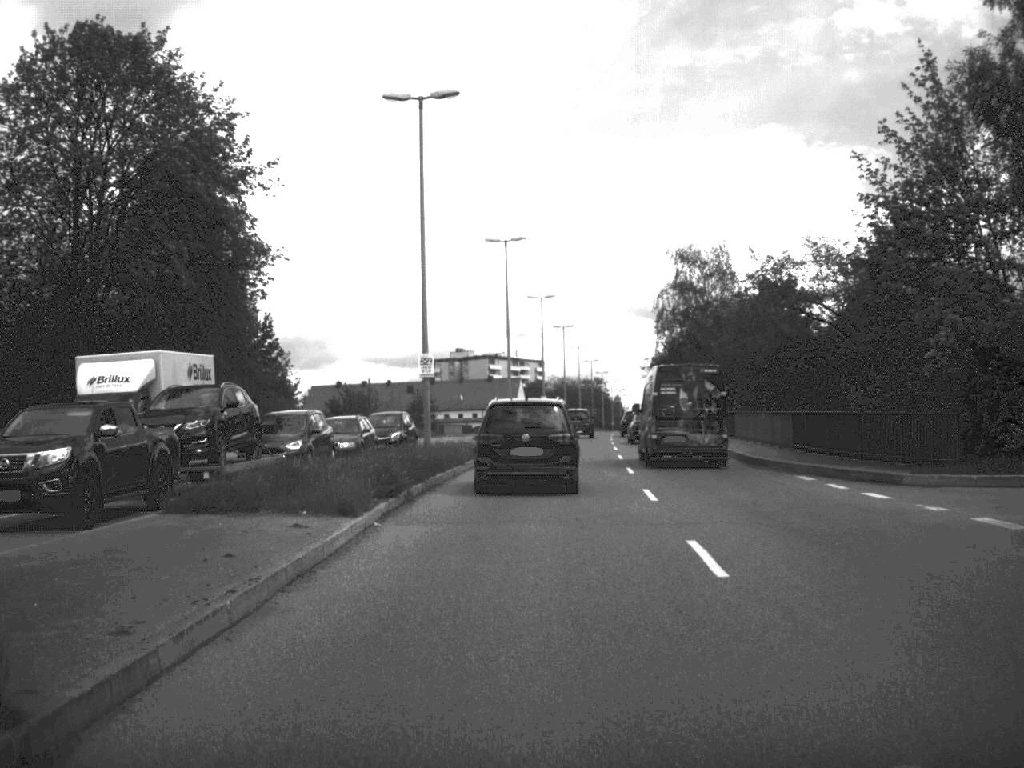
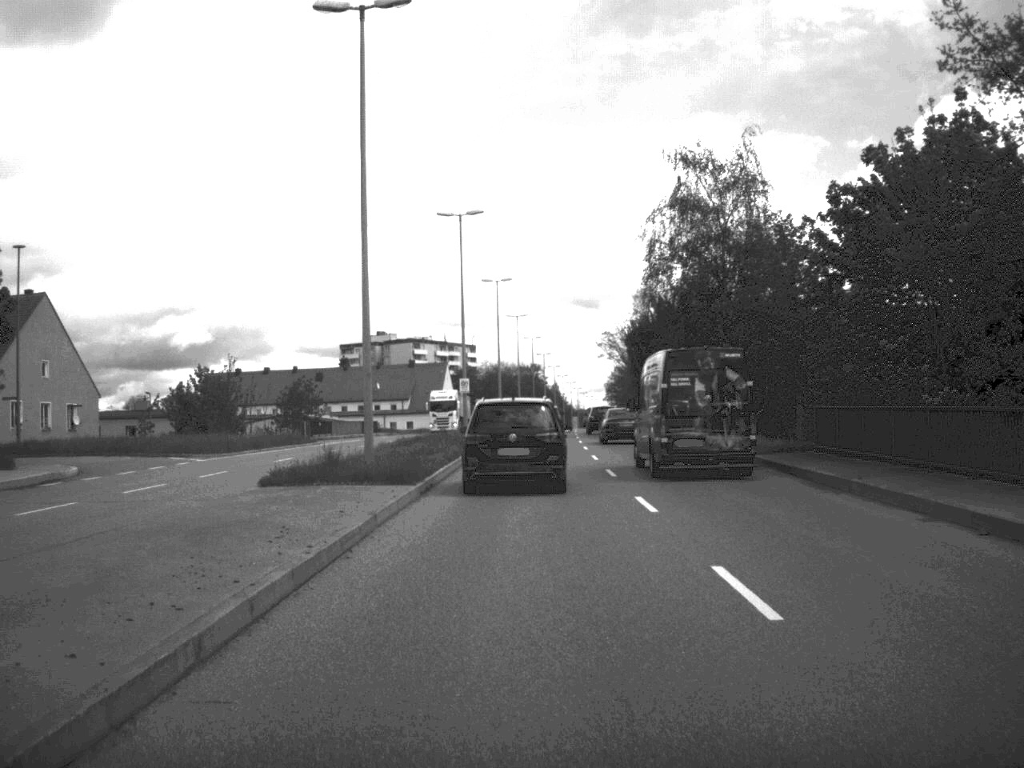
(+1.0, +37.7) m; +3°
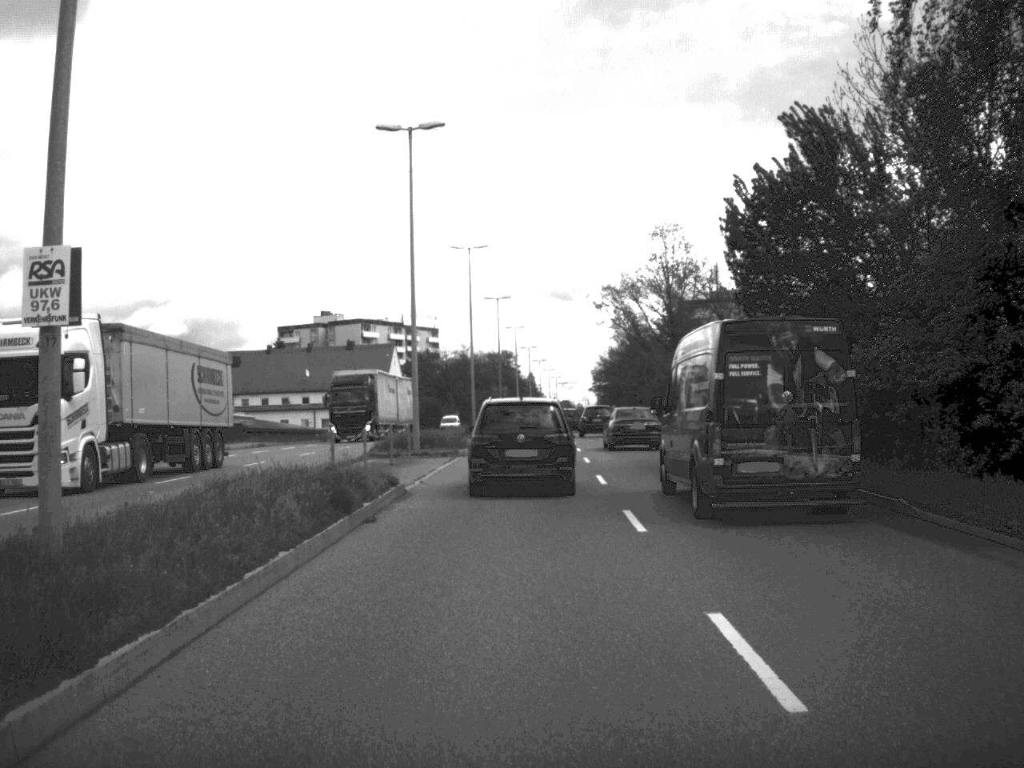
(+0.7, +46.7) m; +1°
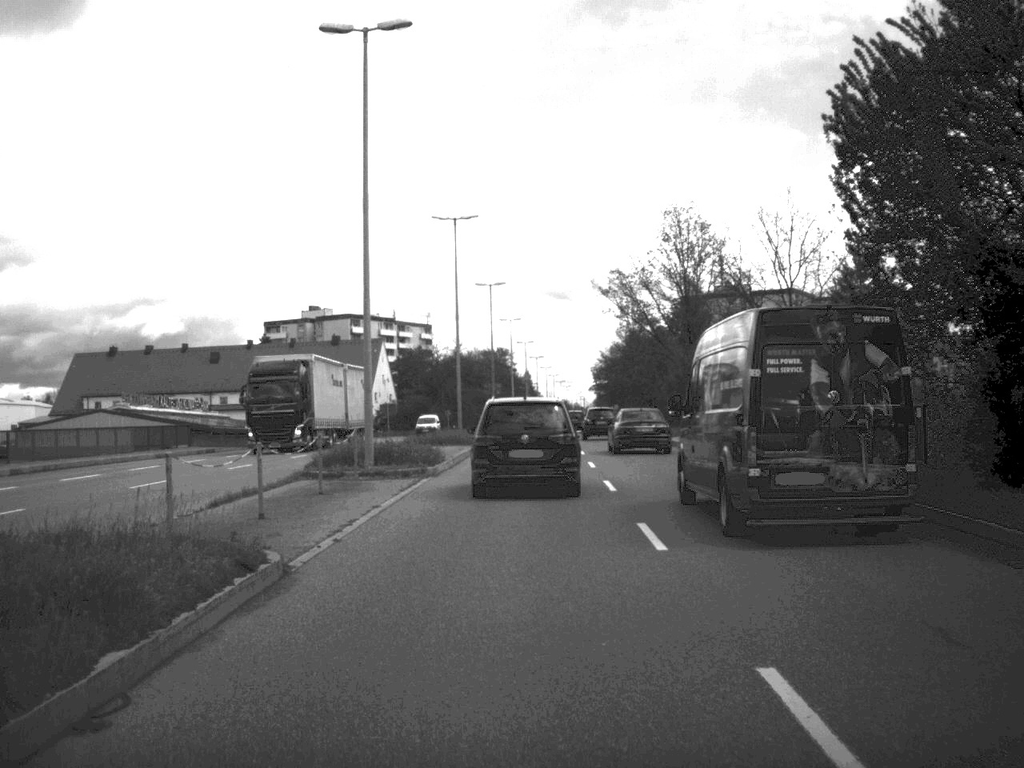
(0.0, +10.8) m; 0°
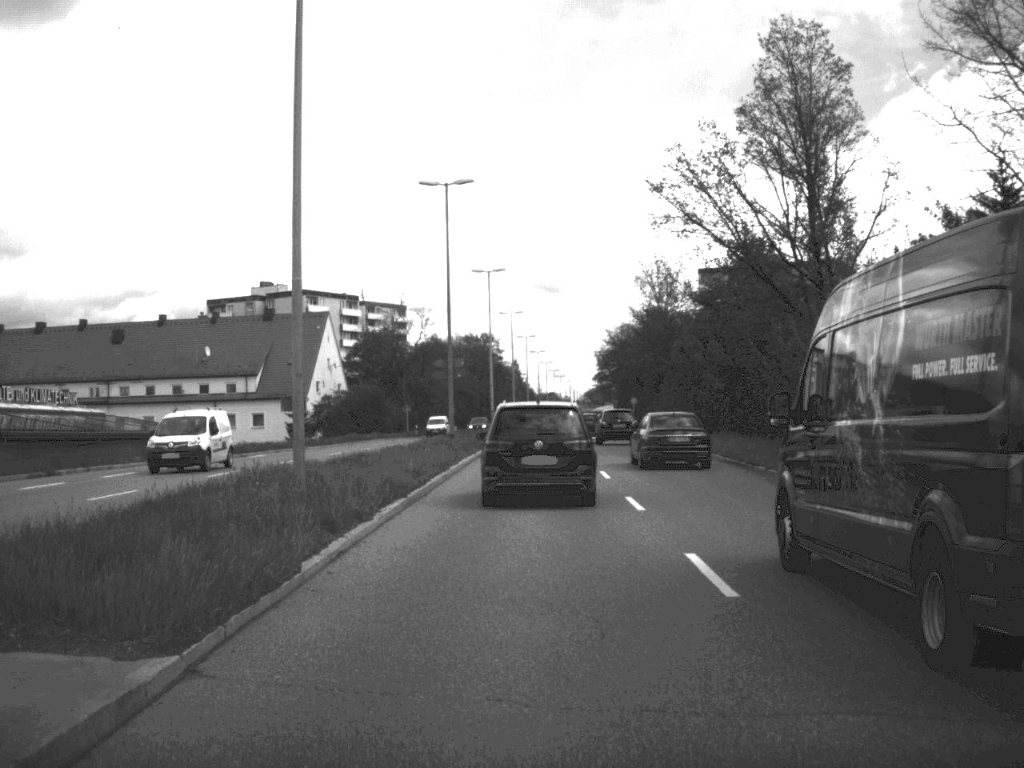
(+0.1, +38.5) m; 0°
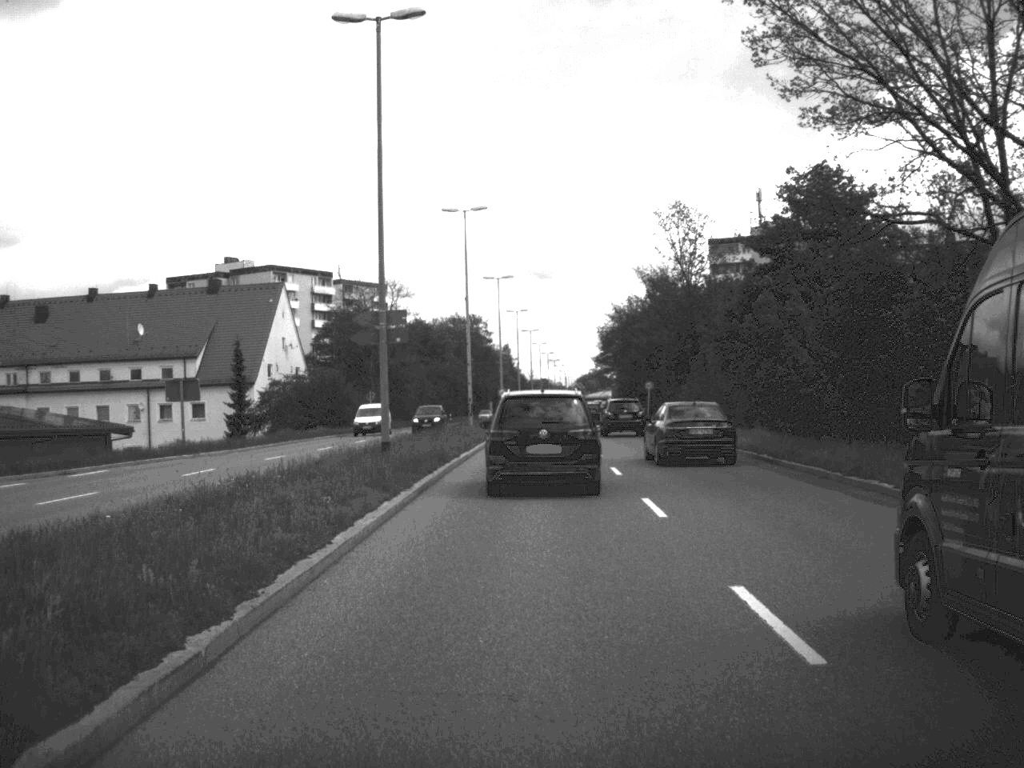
(0.0, +20.5) m; 0°
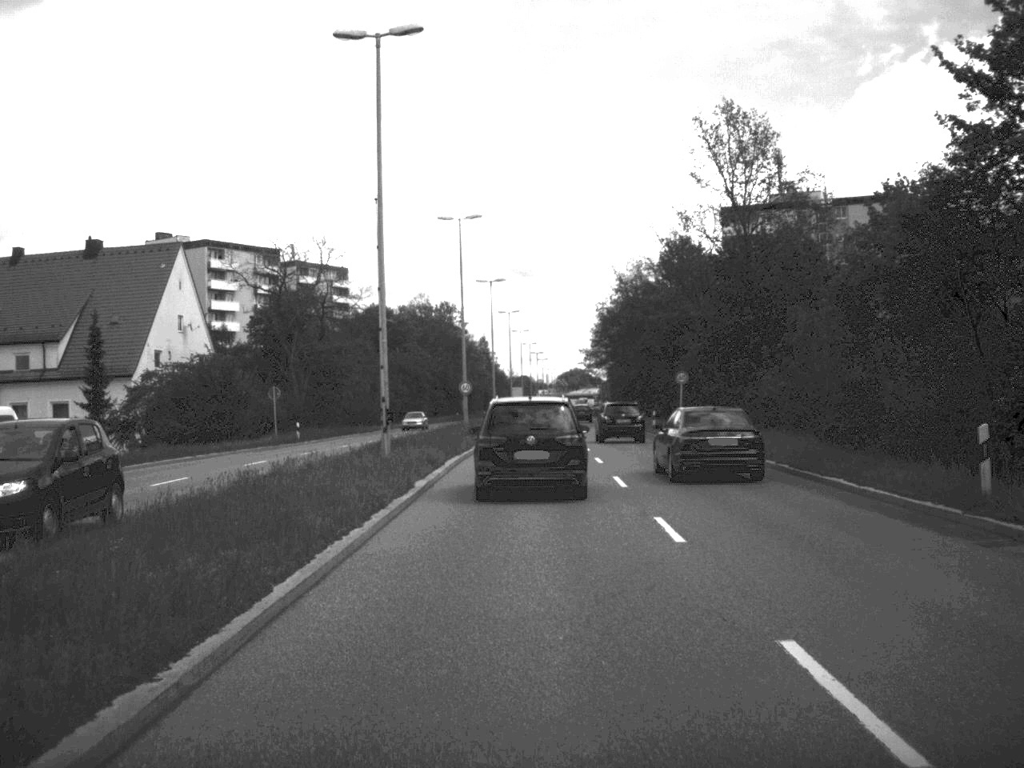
(+0.2, +28.5) m; +1°
